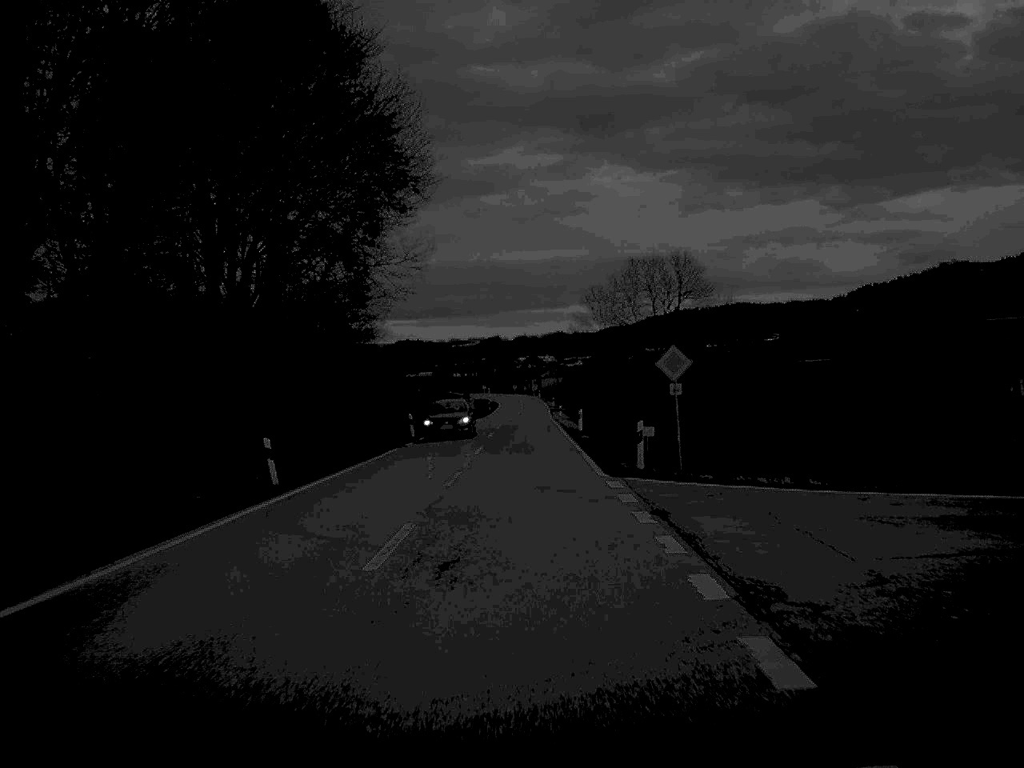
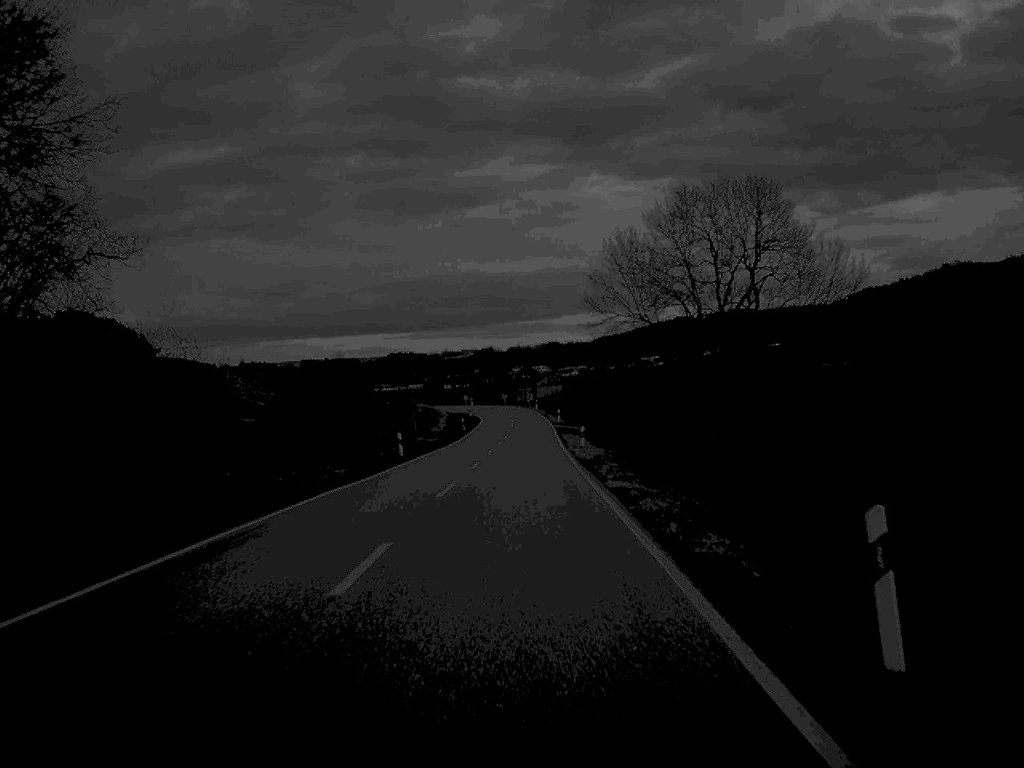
(+0.1, +47.8) m; 0°
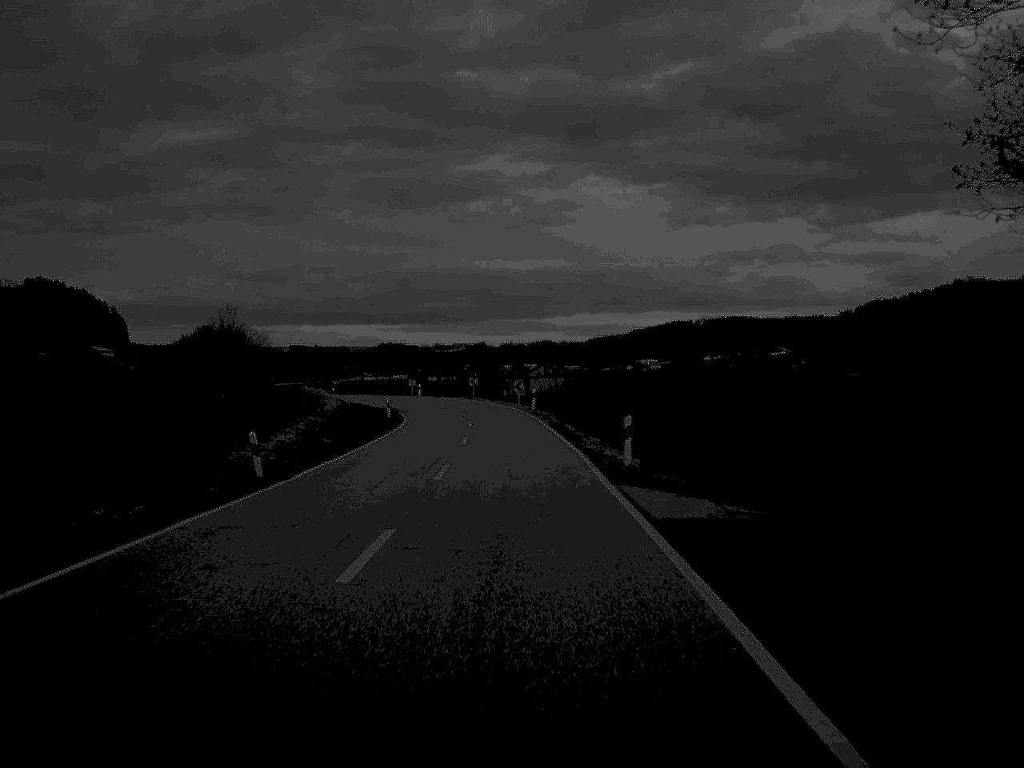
(+0.2, +71.6) m; 0°
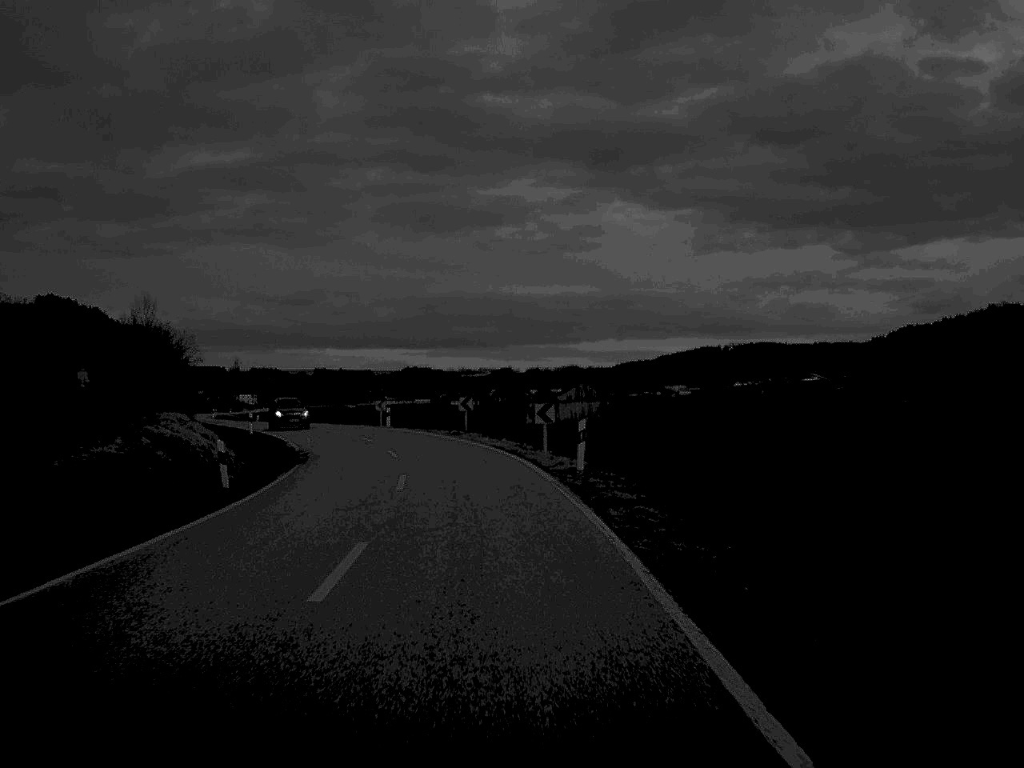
(-0.2, +36.5) m; -1°
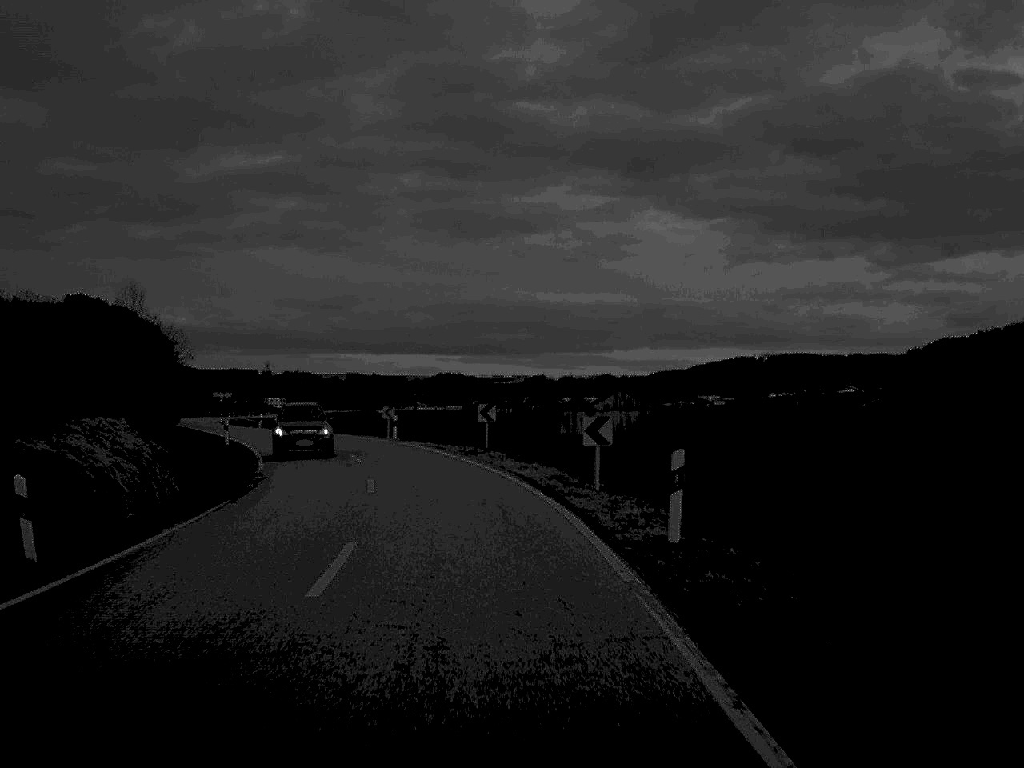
(-0.1, +11.5) m; -1°
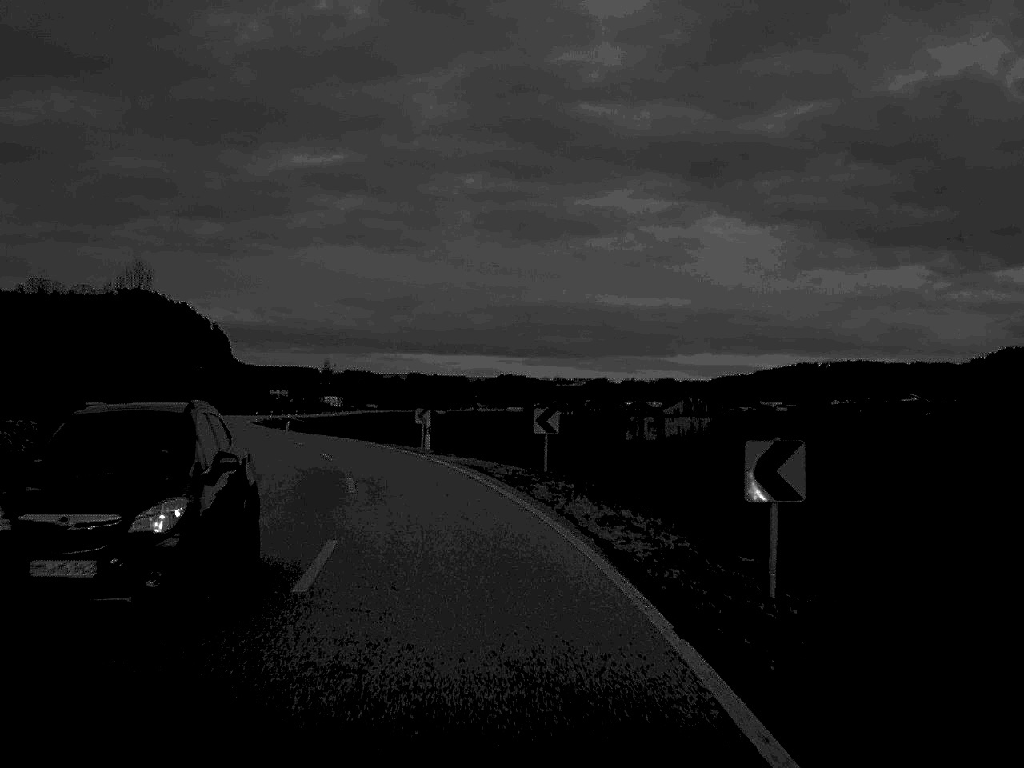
(-0.3, +11.8) m; -3°
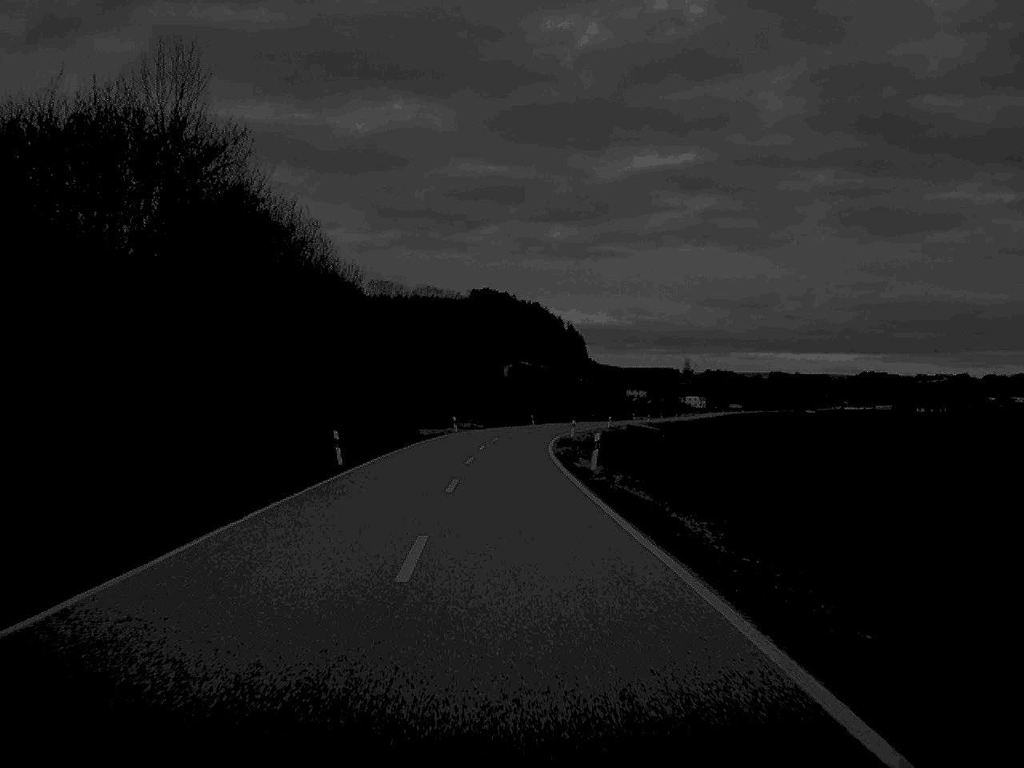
(-7.0, +46.7) m; -16°
